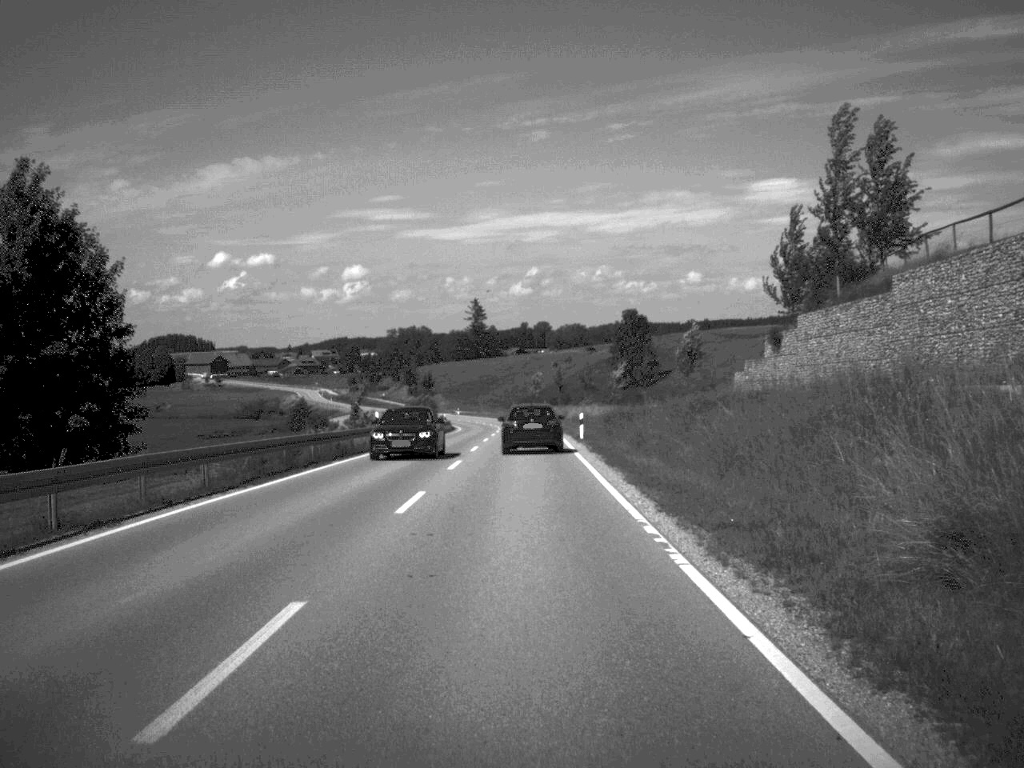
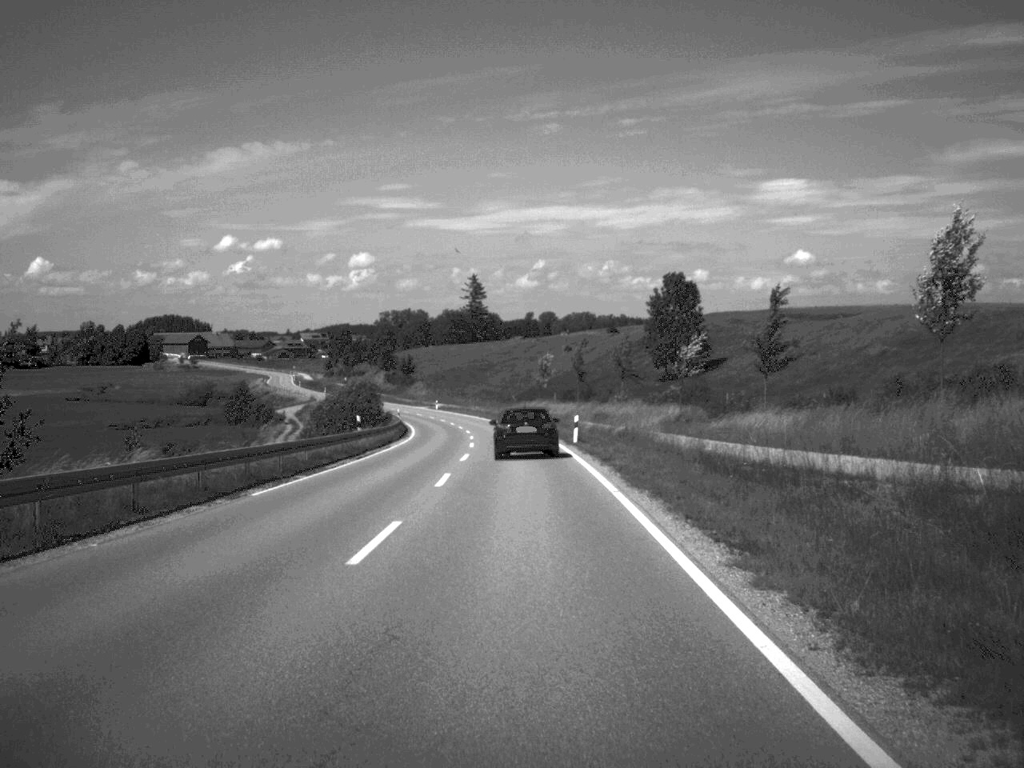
(-0.1, +51.8) m; 0°
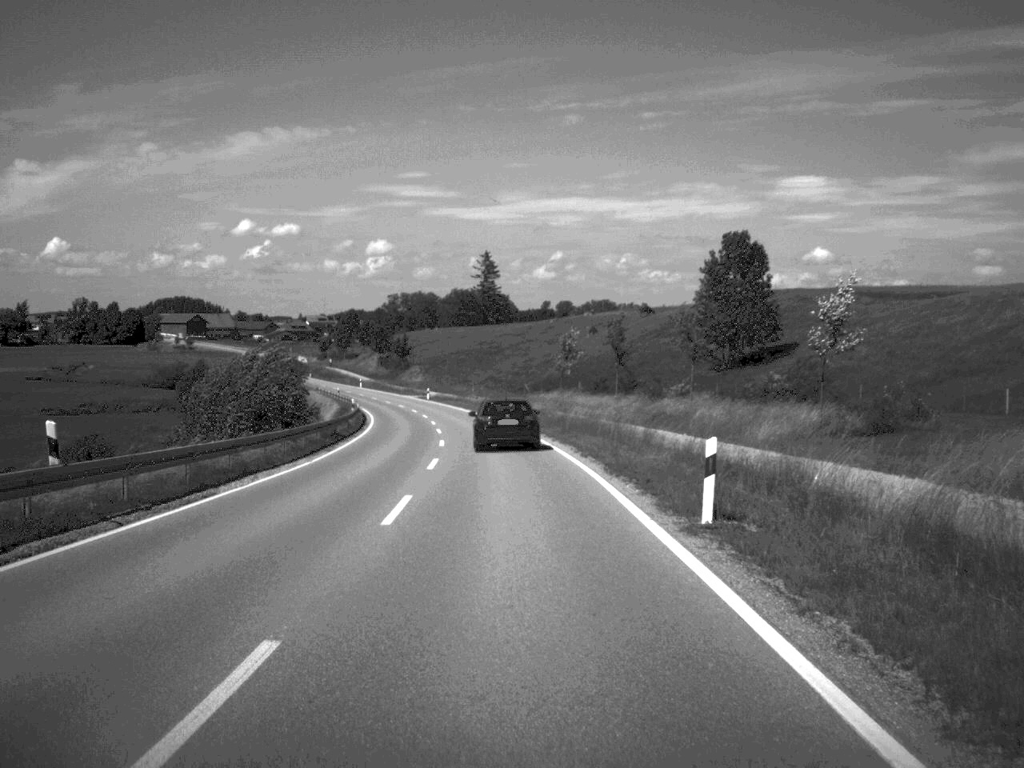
(-0.2, +31.8) m; -1°
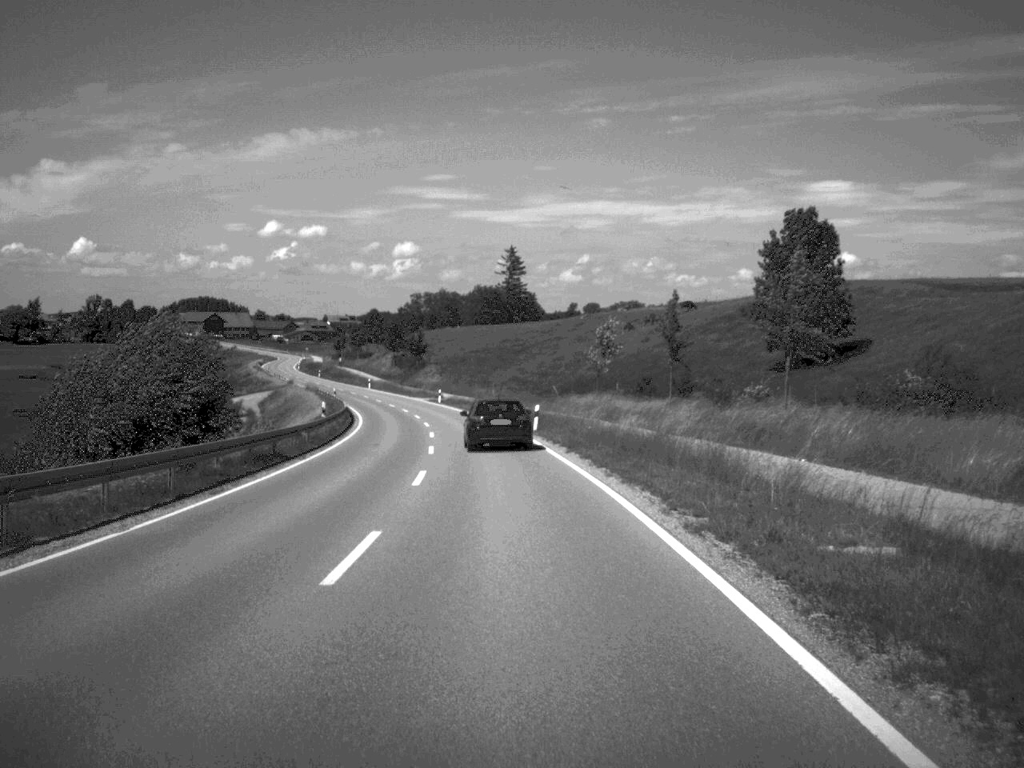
(-0.2, +16.6) m; -1°
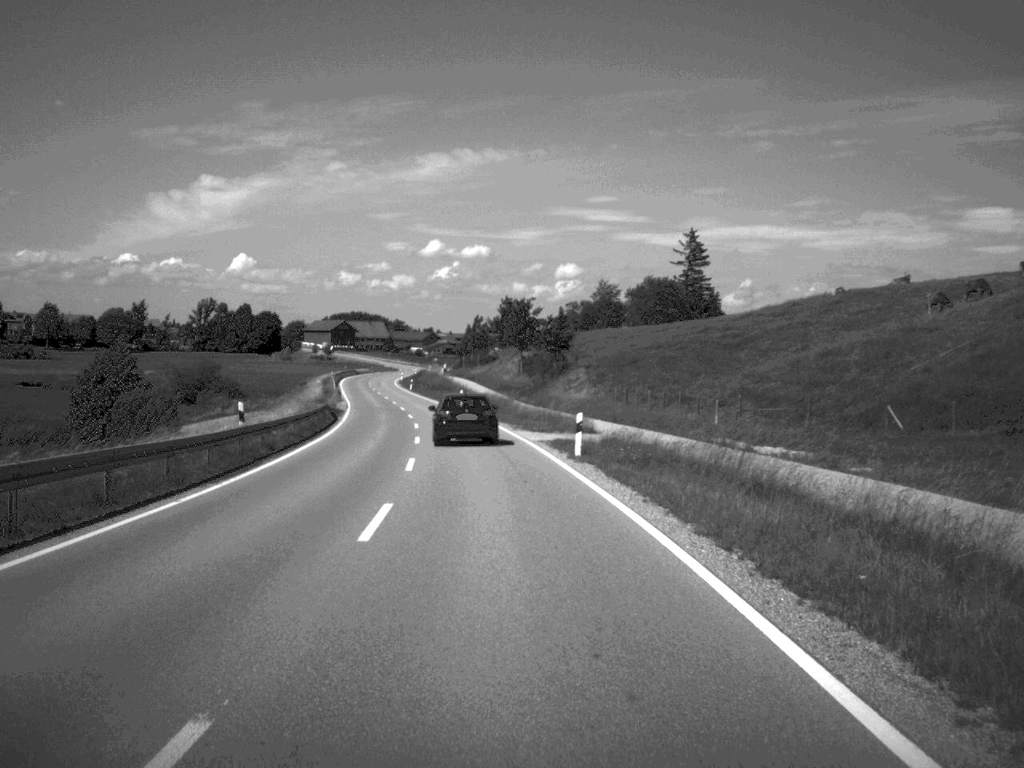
(-4.1, +67.1) m; -7°
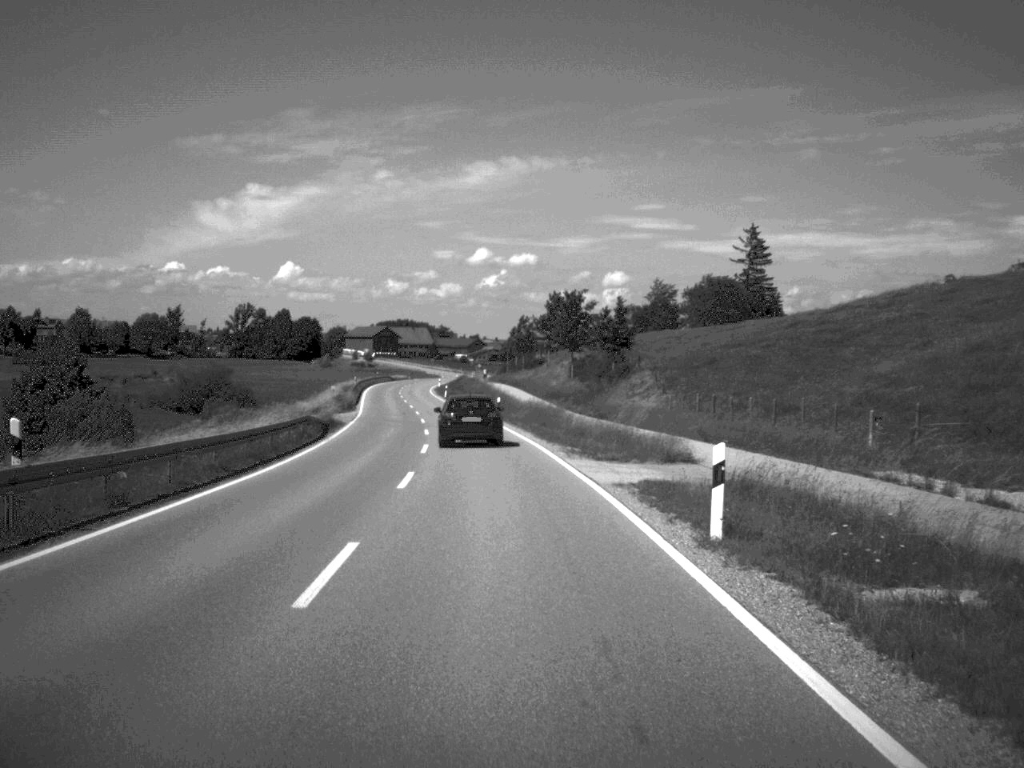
(-0.3, +16.0) m; -2°
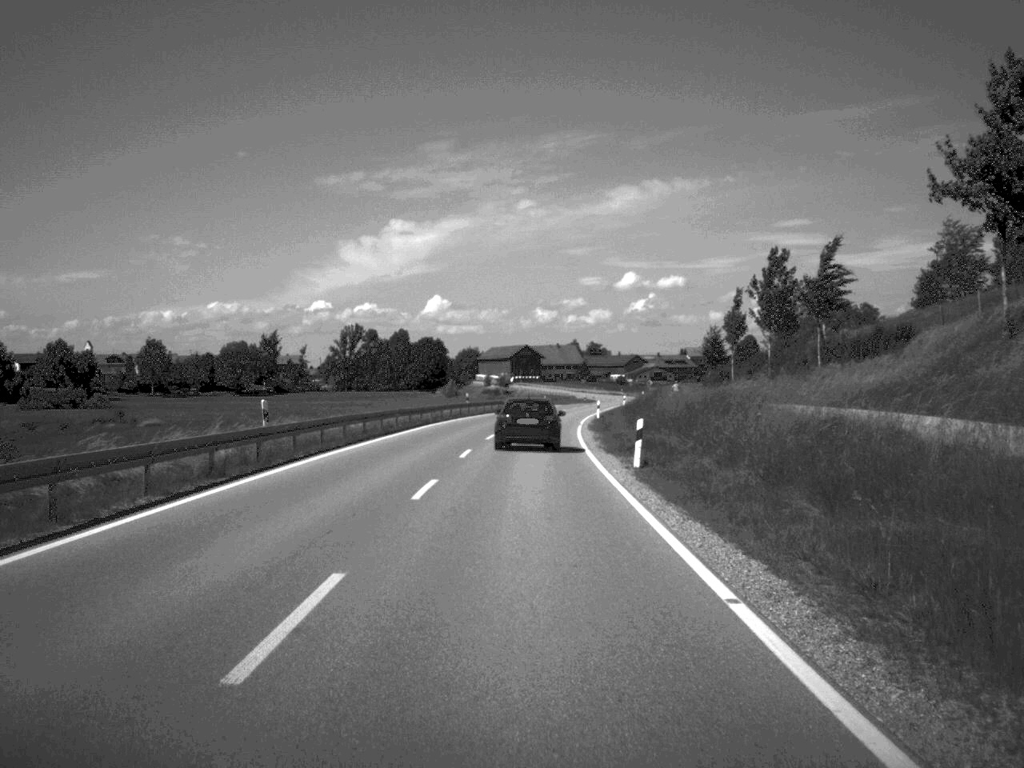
(-6.1, +84.3) m; -7°
